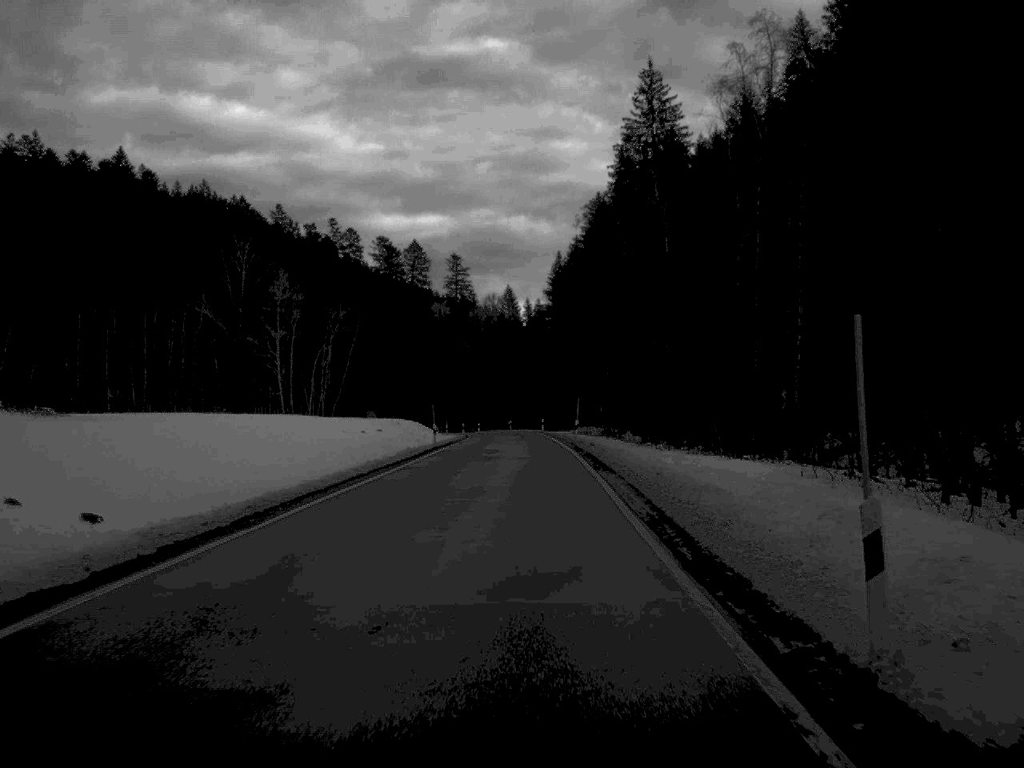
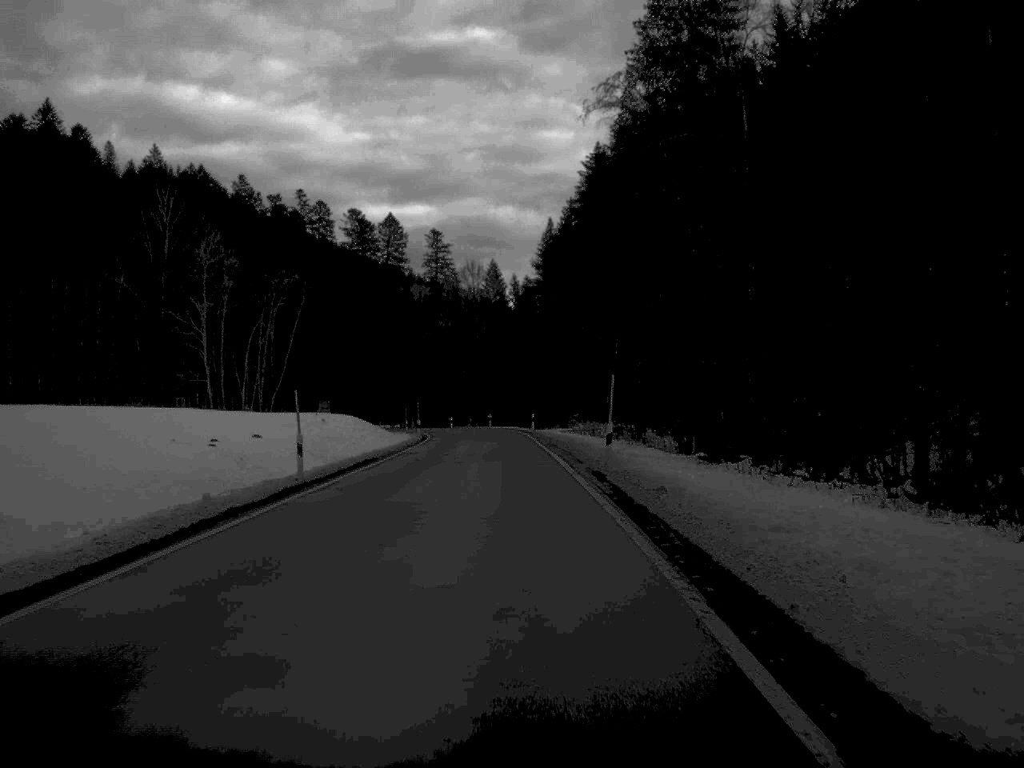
(+0.2, +30.7) m; 0°
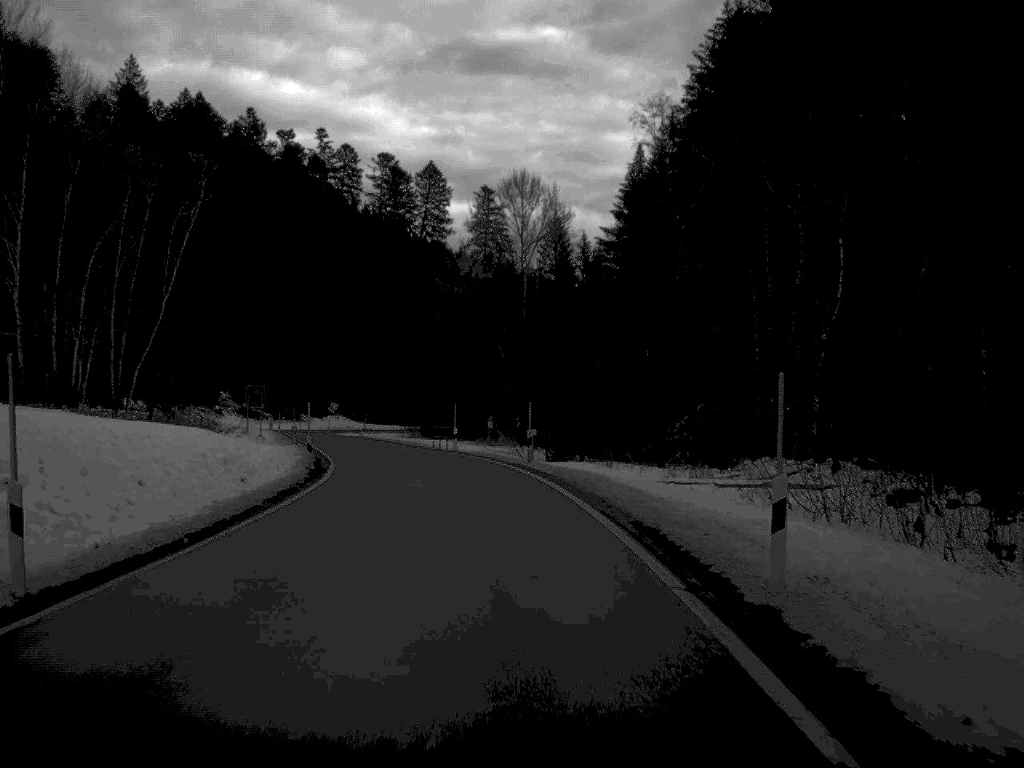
(-1.2, +60.5) m; -3°
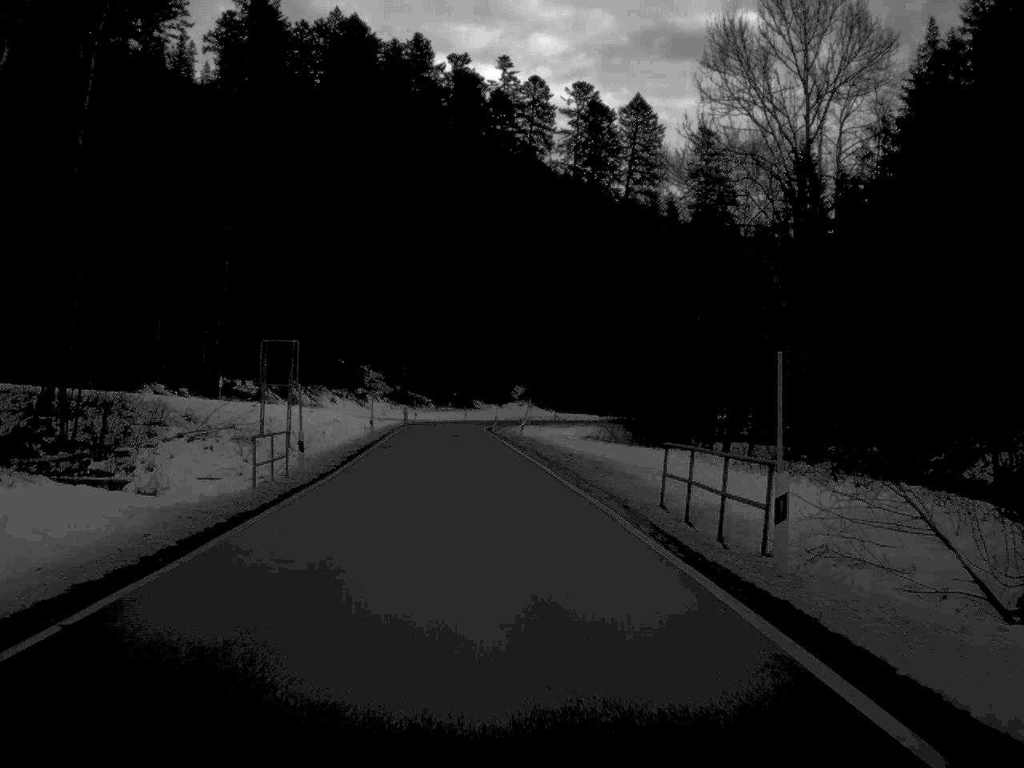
(-3.6, +44.0) m; -9°
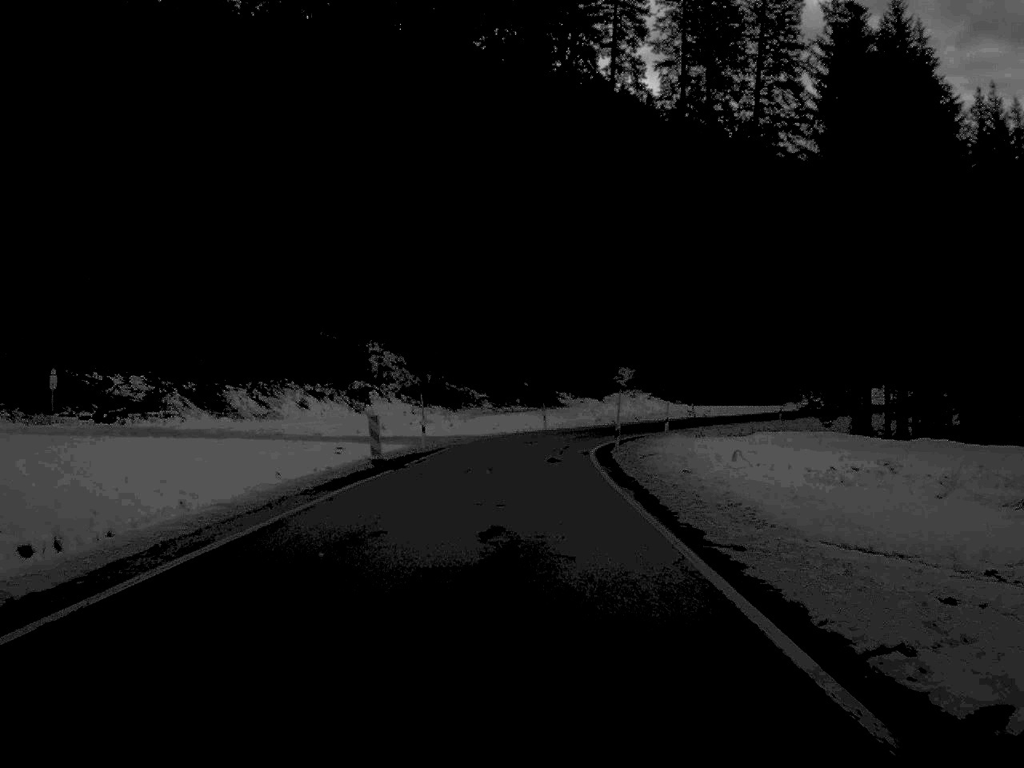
(-2.7, +60.2) m; -3°
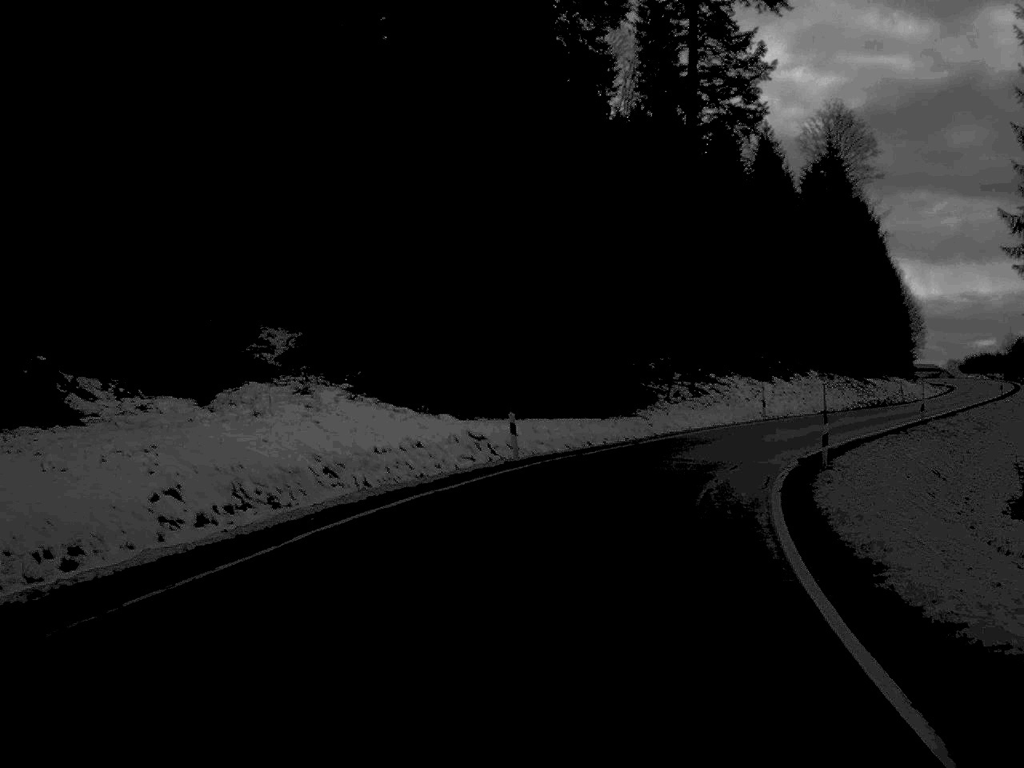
(+4.7, +65.4) m; +17°
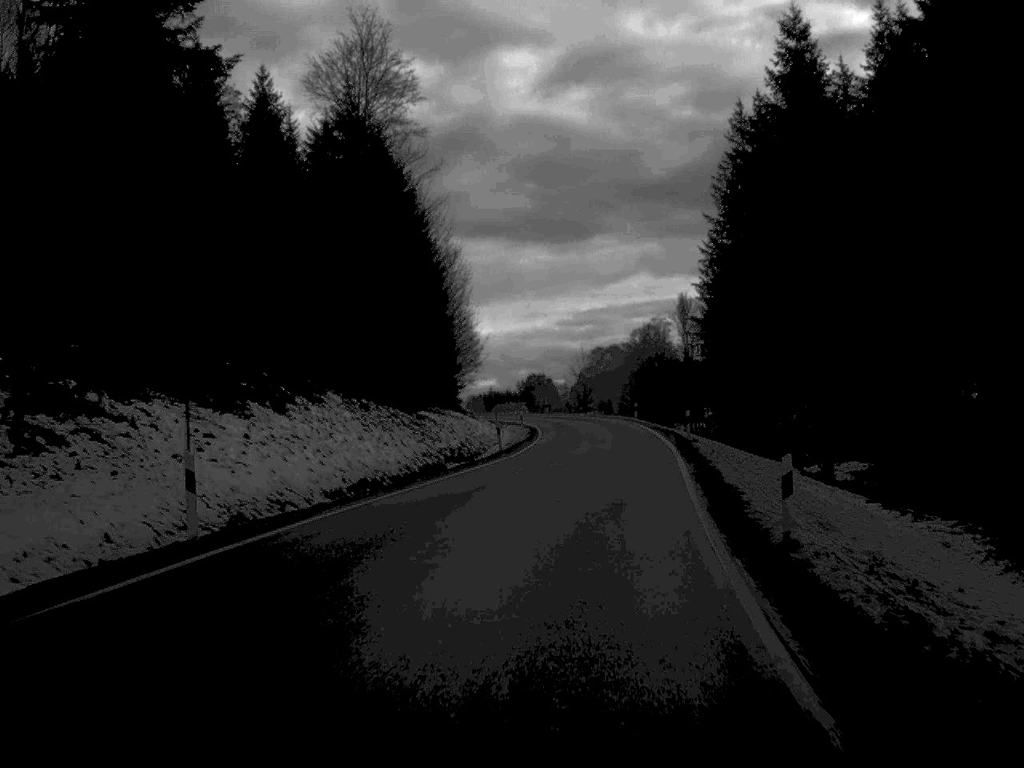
(+7.7, +37.9) m; +22°
